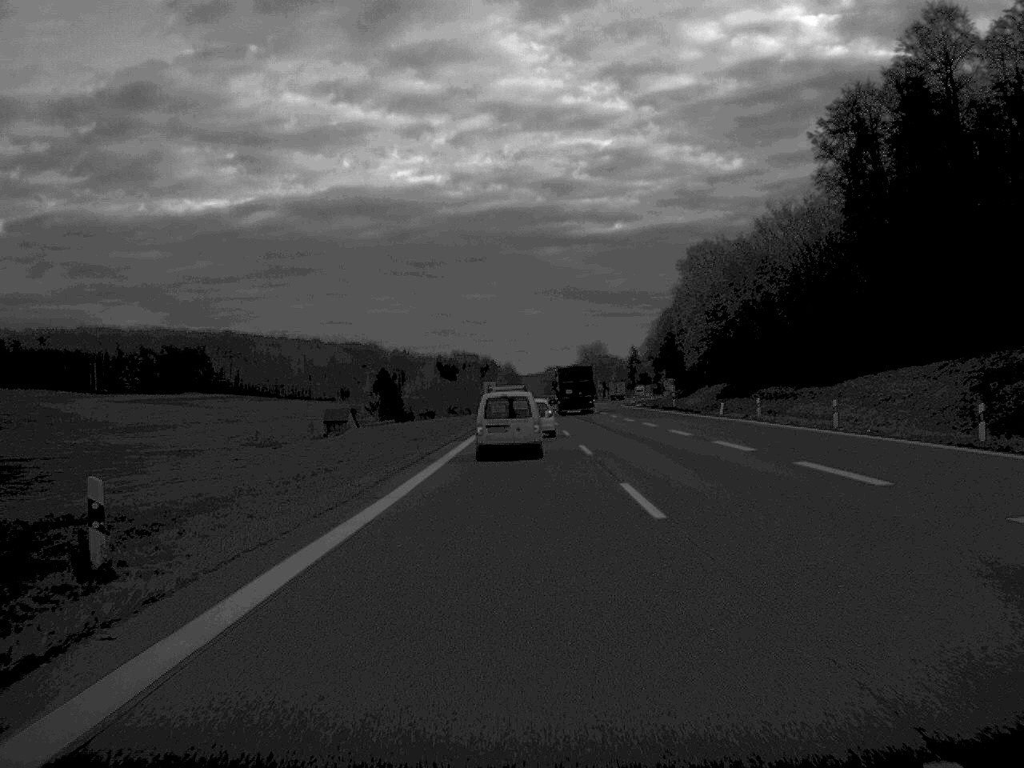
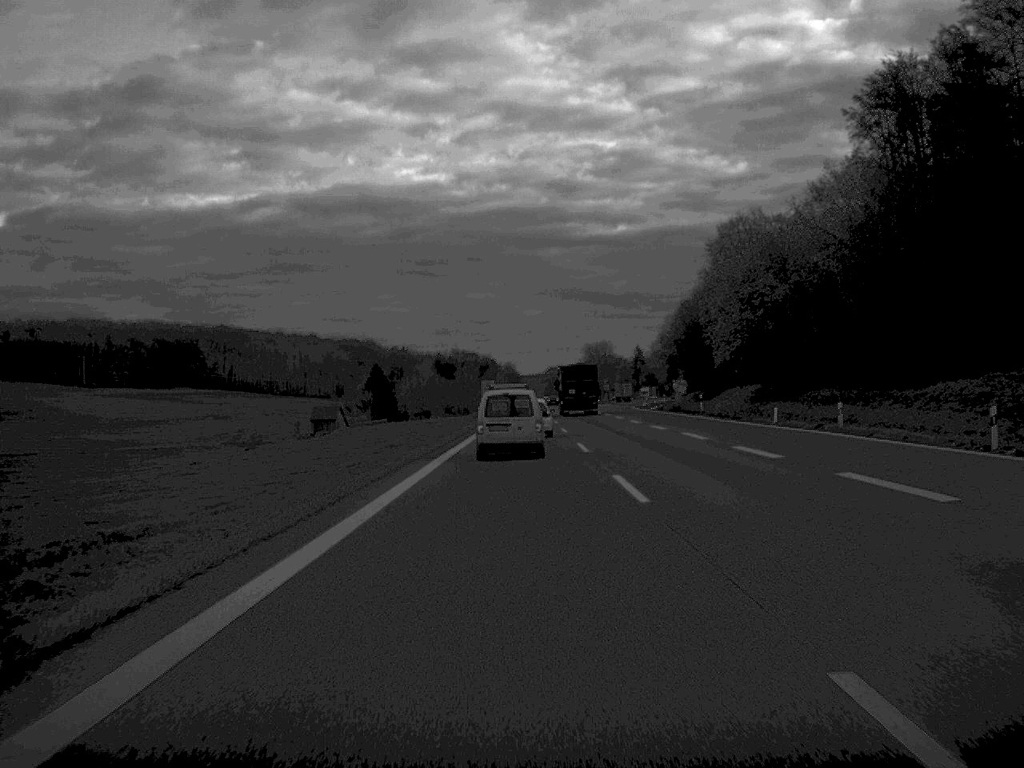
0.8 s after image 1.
(0.0, +16.4) m; 0°
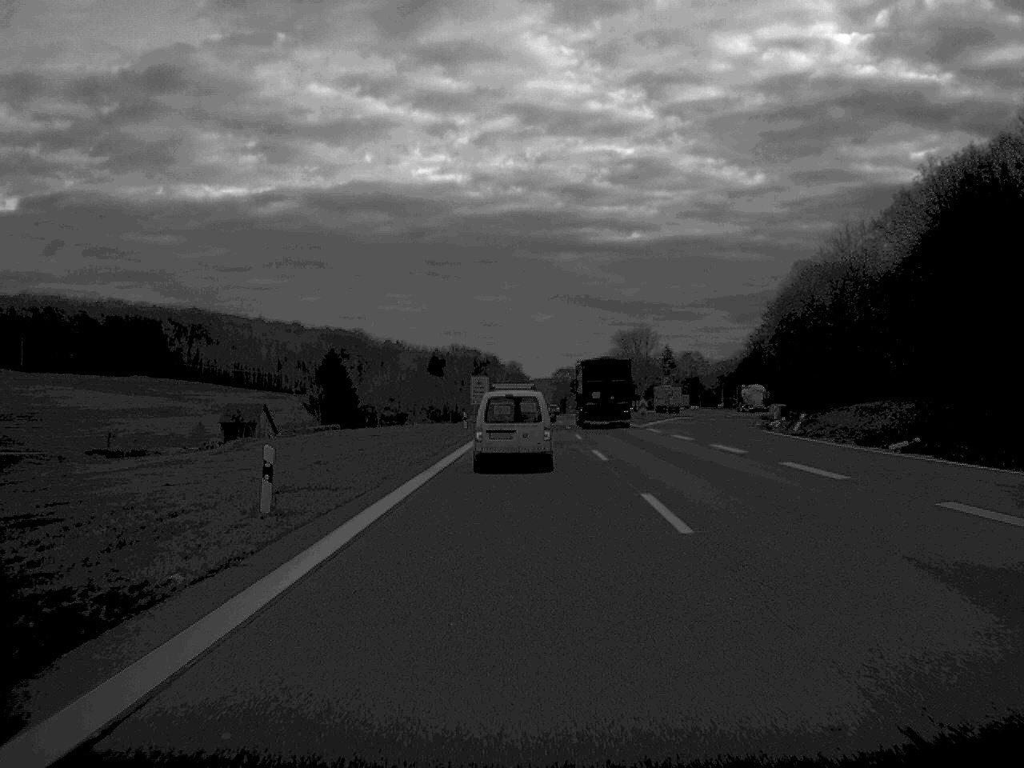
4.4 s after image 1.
(0.0, +77.0) m; 0°
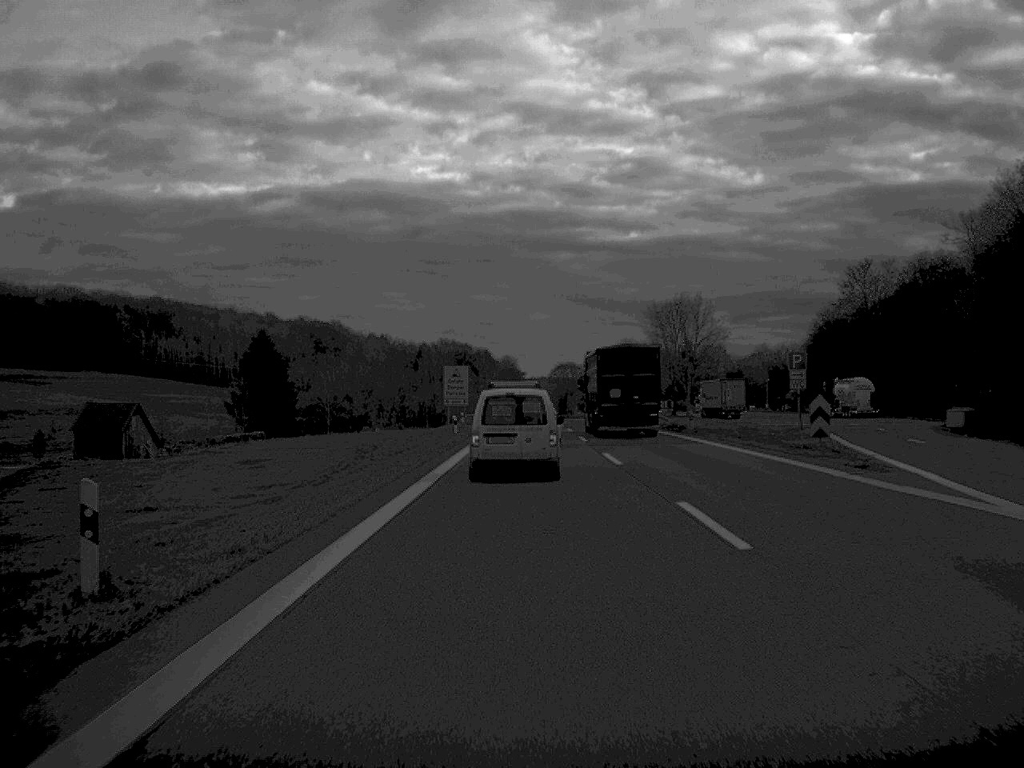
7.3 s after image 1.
(+0.1, +56.7) m; 0°
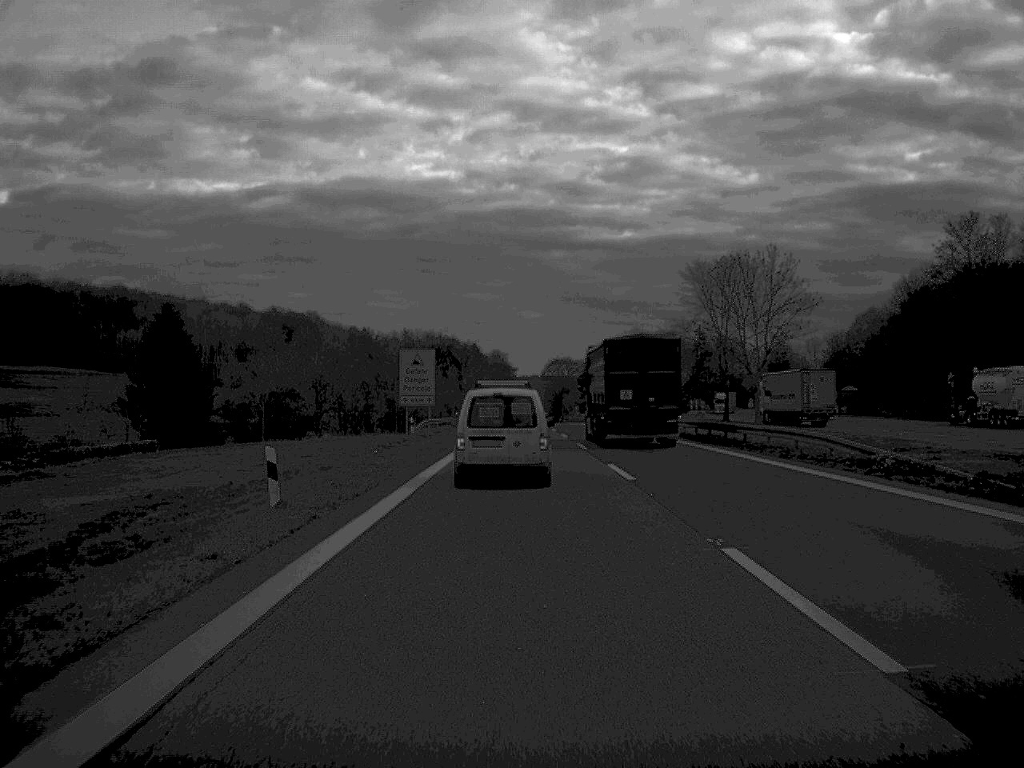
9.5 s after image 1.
(+0.1, +40.9) m; 0°
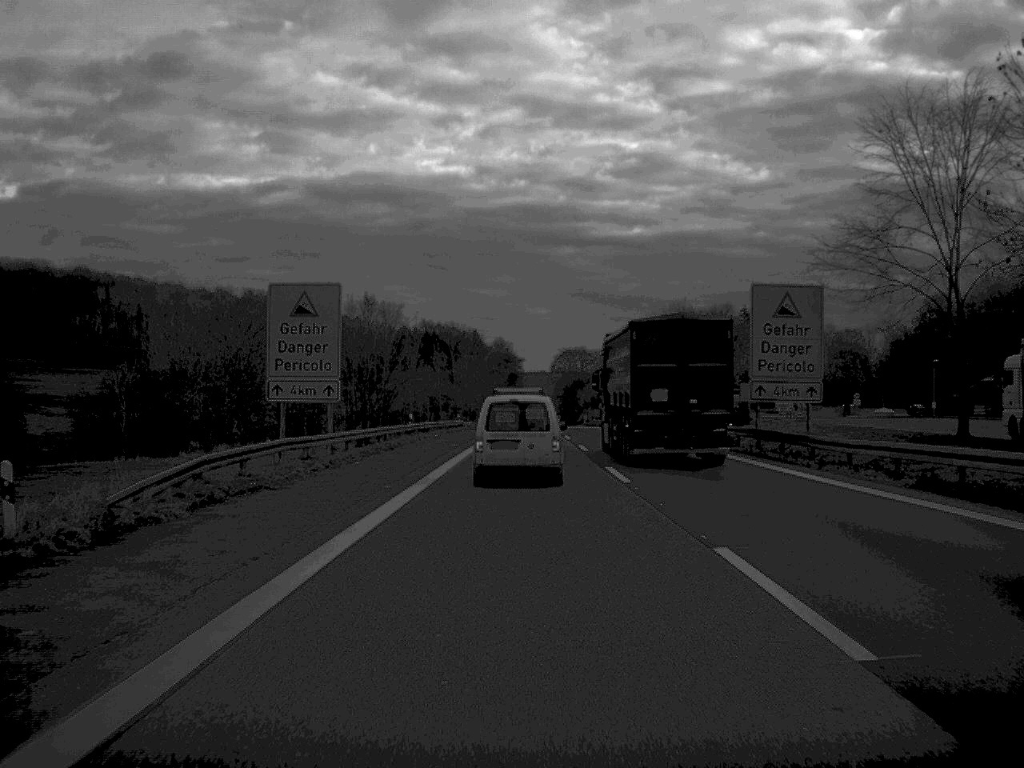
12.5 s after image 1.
(-0.1, +54.0) m; 0°
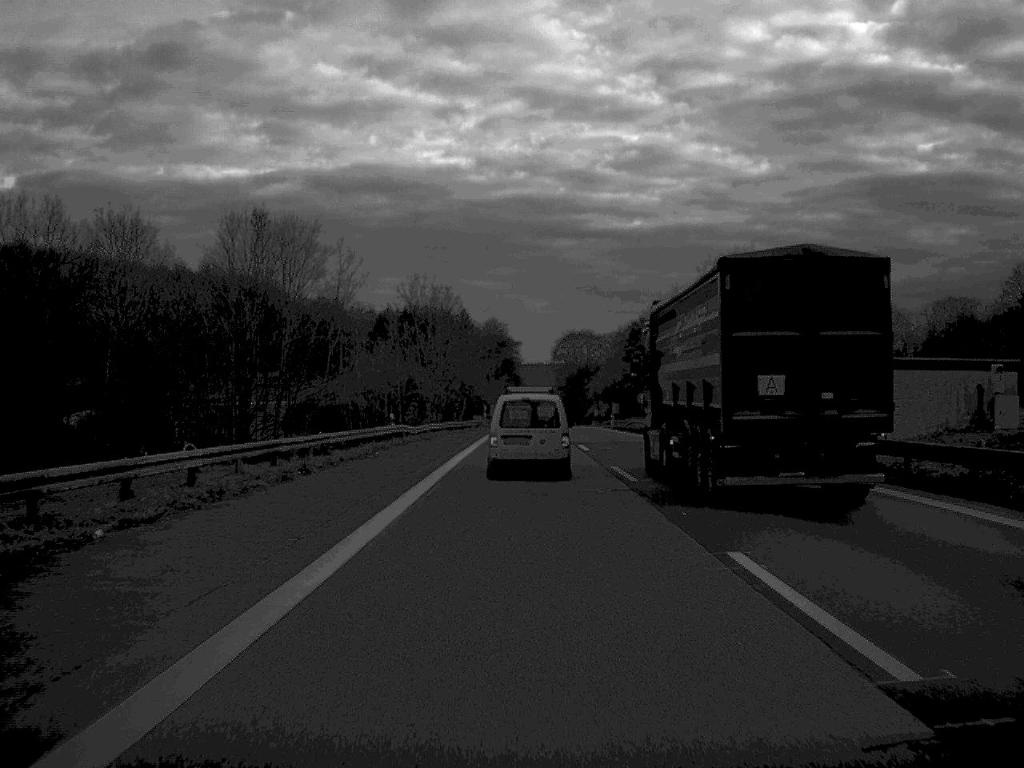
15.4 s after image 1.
(0.0, +56.1) m; 0°
